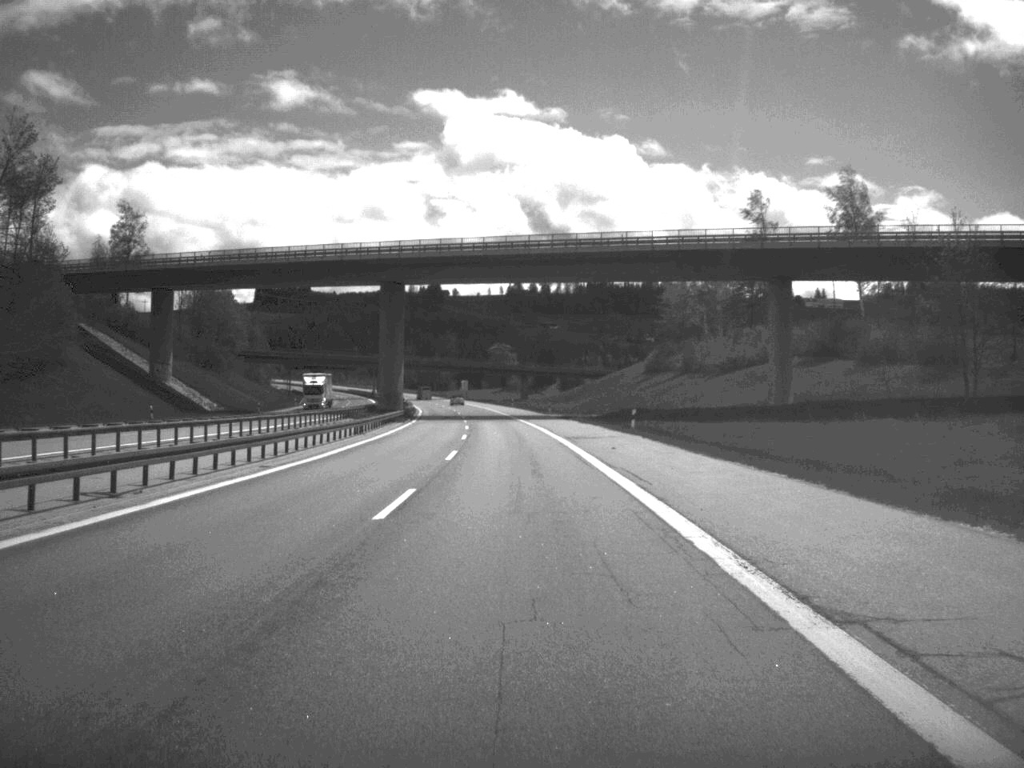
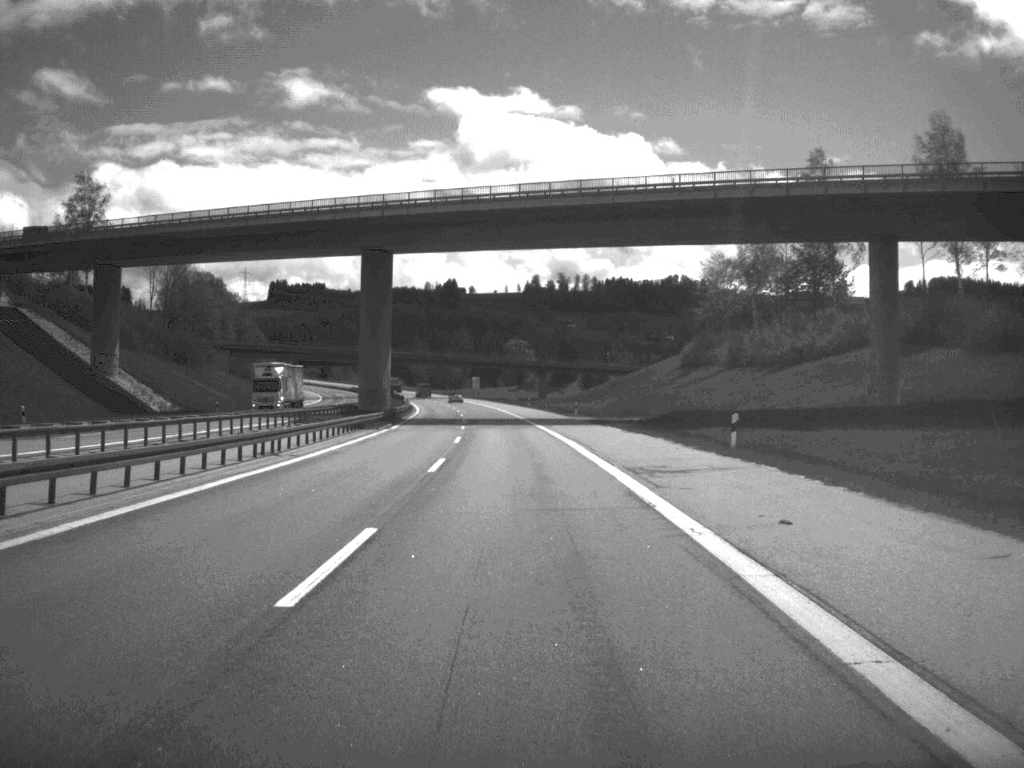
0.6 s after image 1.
(-0.2, +25.0) m; -1°
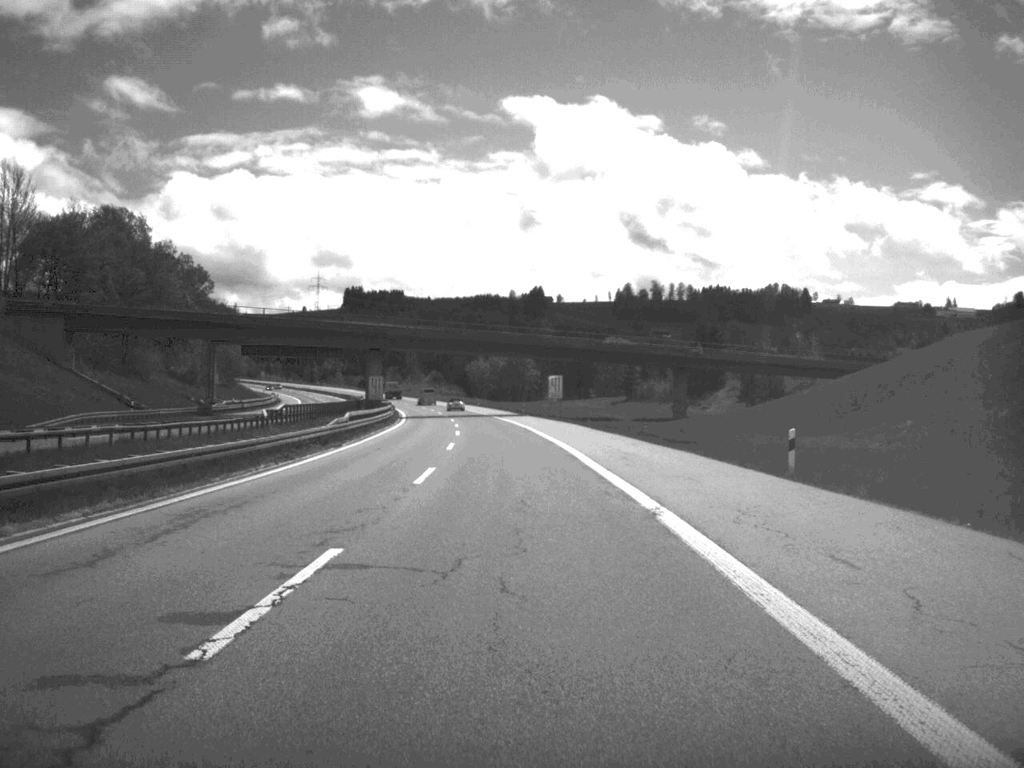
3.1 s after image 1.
(-3.6, +106.2) m; -4°
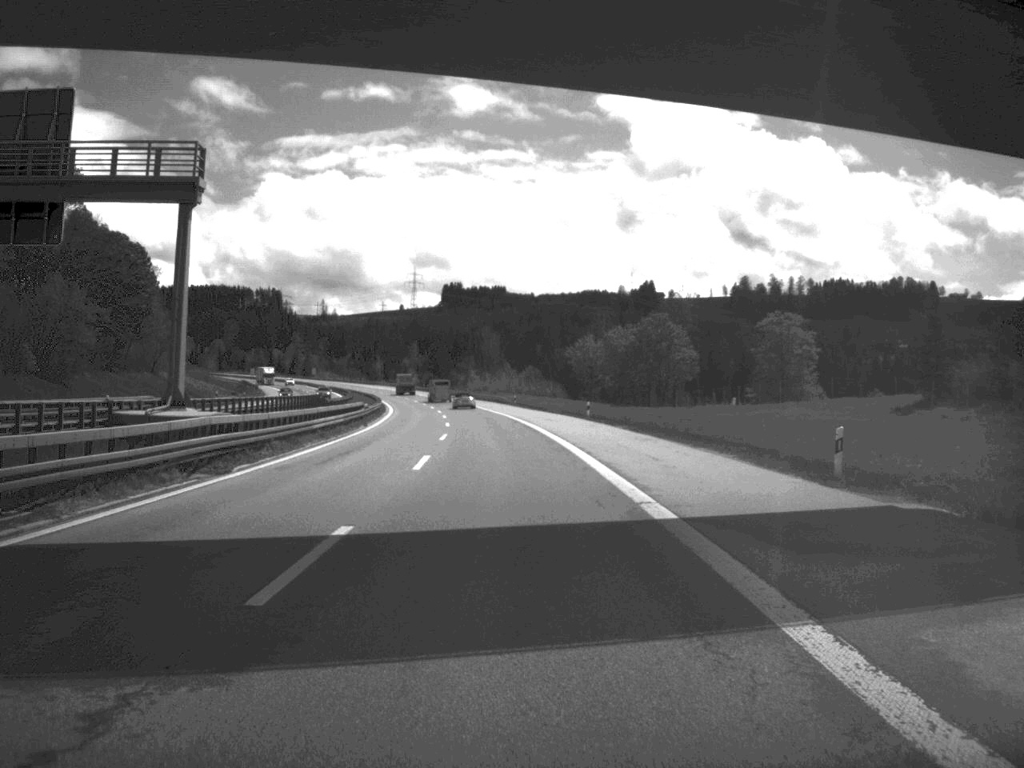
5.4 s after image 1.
(-4.2, +101.6) m; -5°
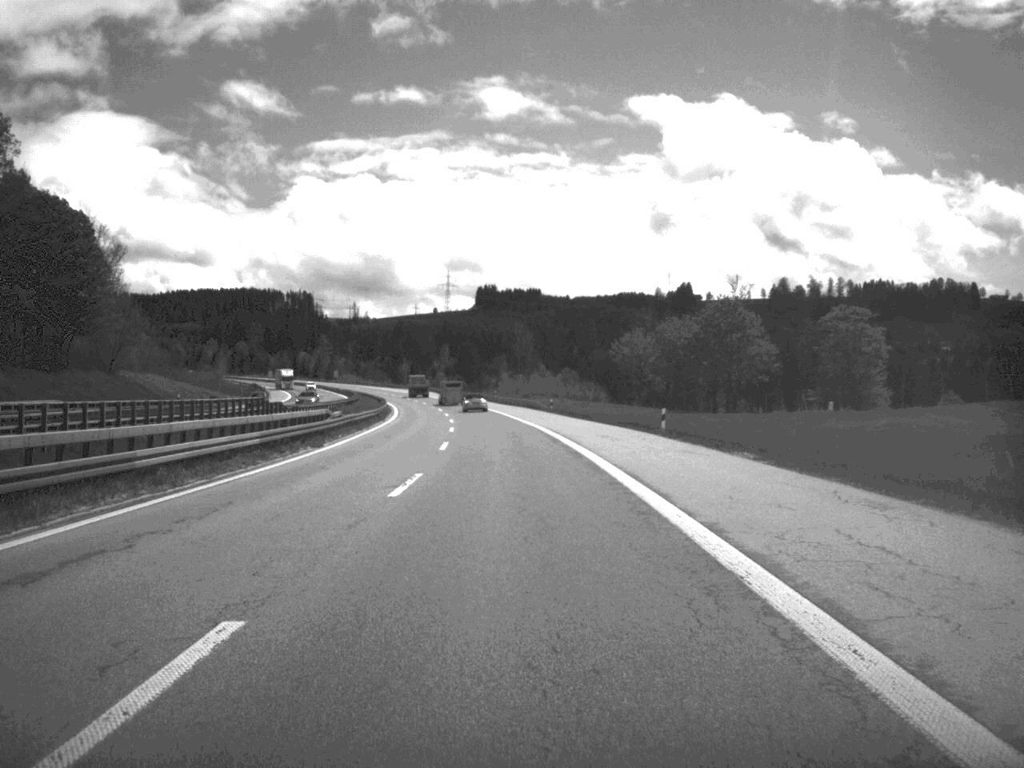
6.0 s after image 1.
(-0.3, +24.3) m; -2°
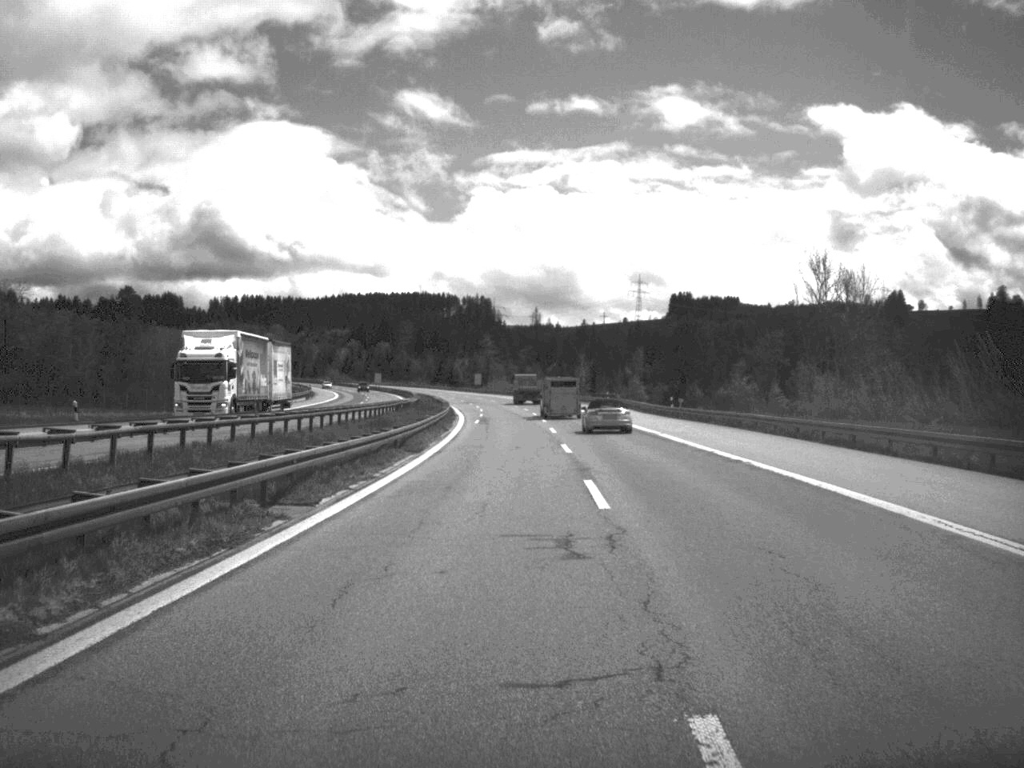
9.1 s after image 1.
(-9.8, +122.6) m; -9°
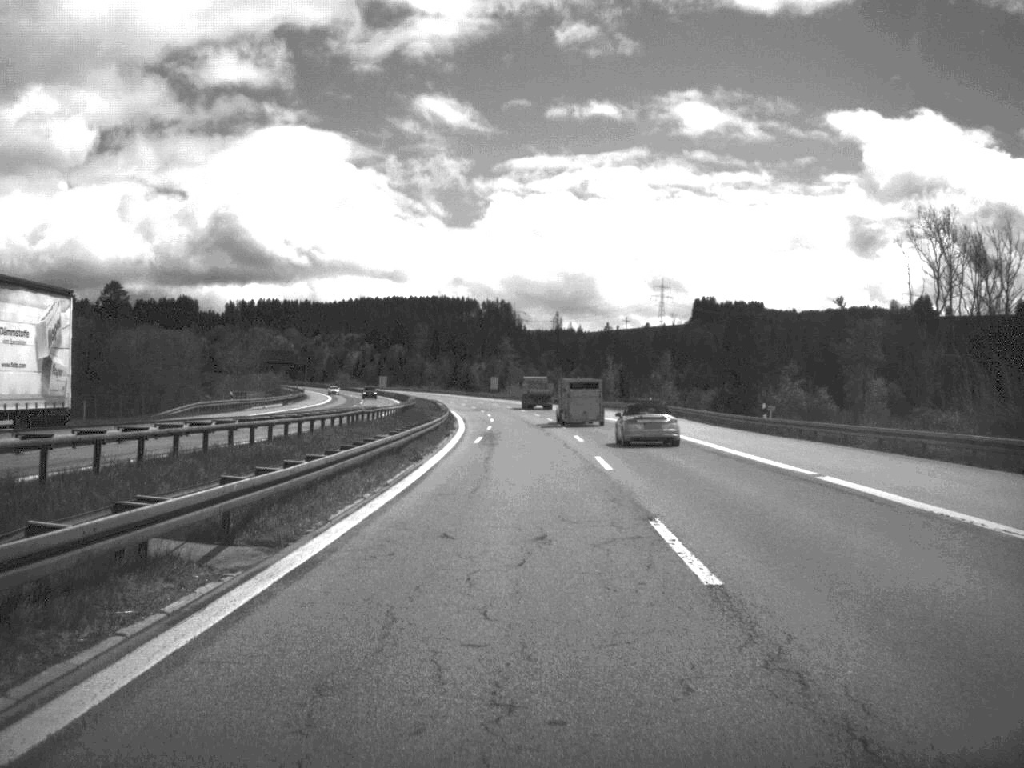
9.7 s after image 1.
(-0.2, +24.1) m; -1°
